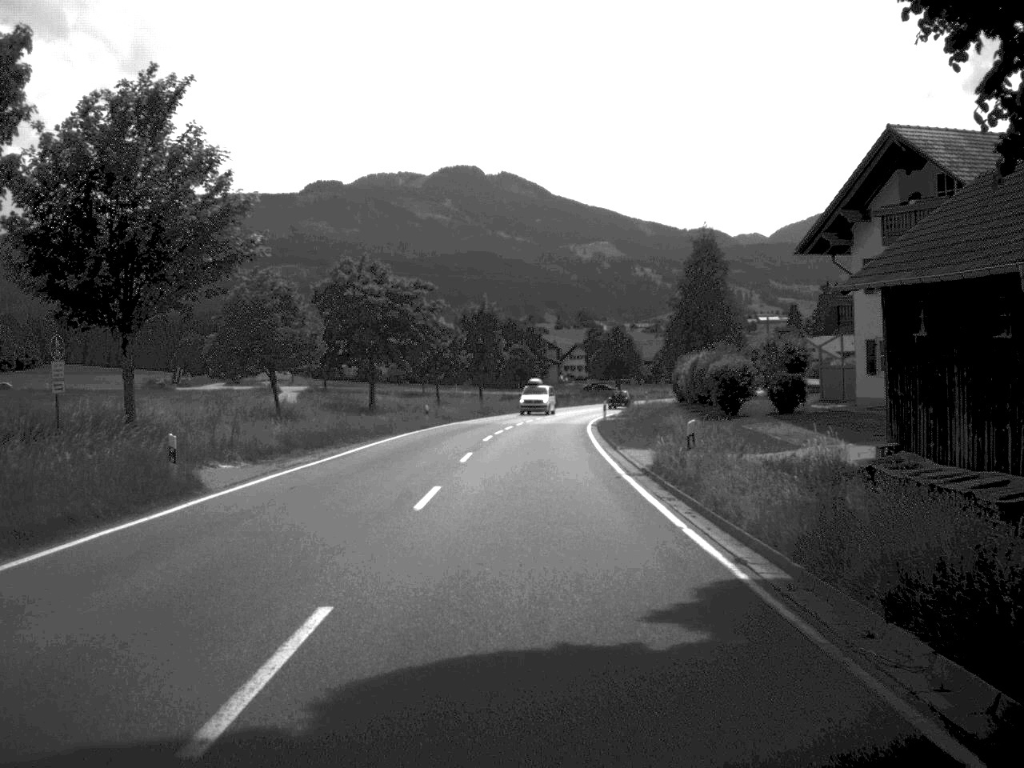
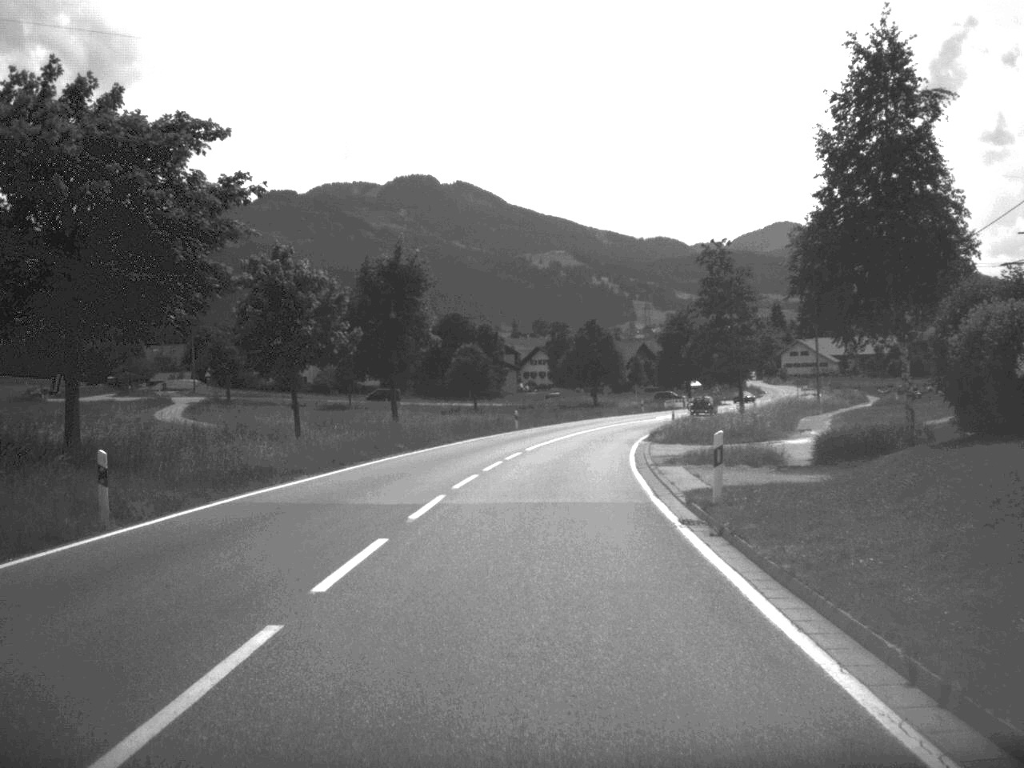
(+0.4, +42.1) m; +2°
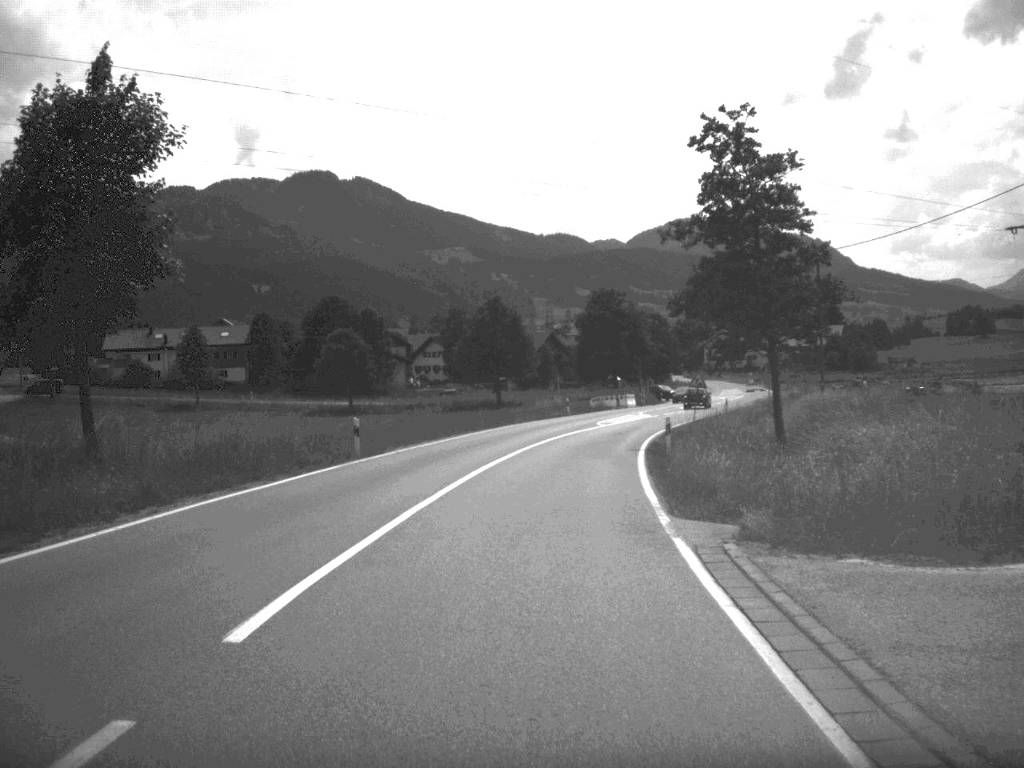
(+1.2, +31.6) m; +4°
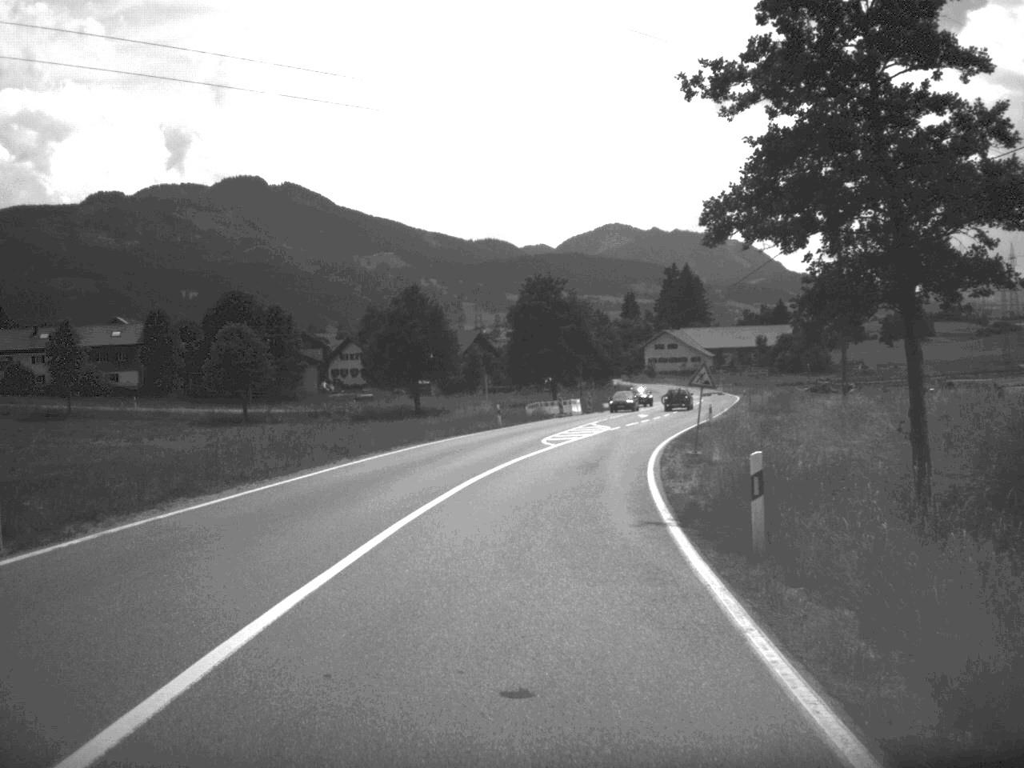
(+0.5, +19.4) m; +3°
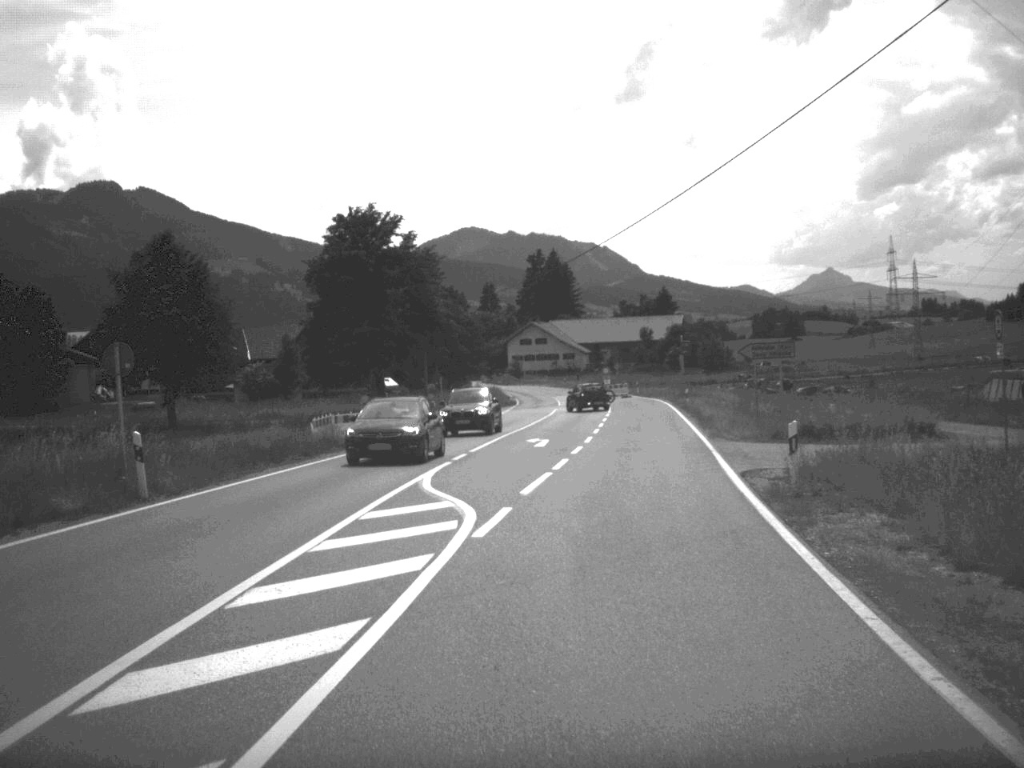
(+2.4, +40.0) m; +6°
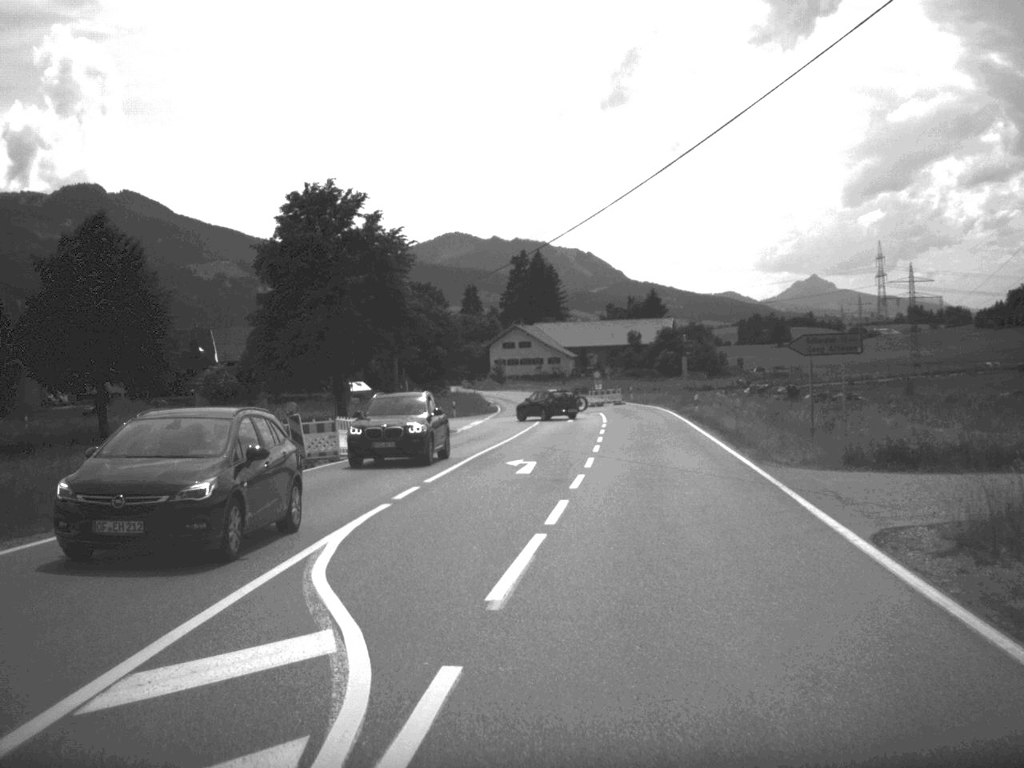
(+0.1, +9.5) m; +1°
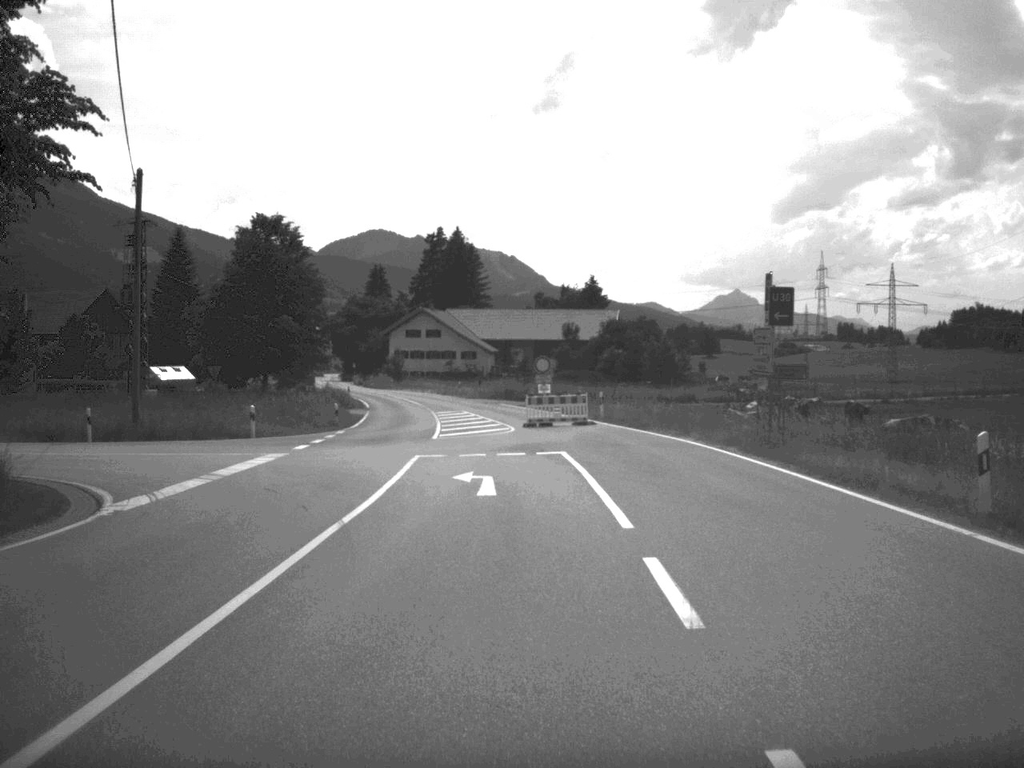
(+1.3, +41.5) m; +4°
